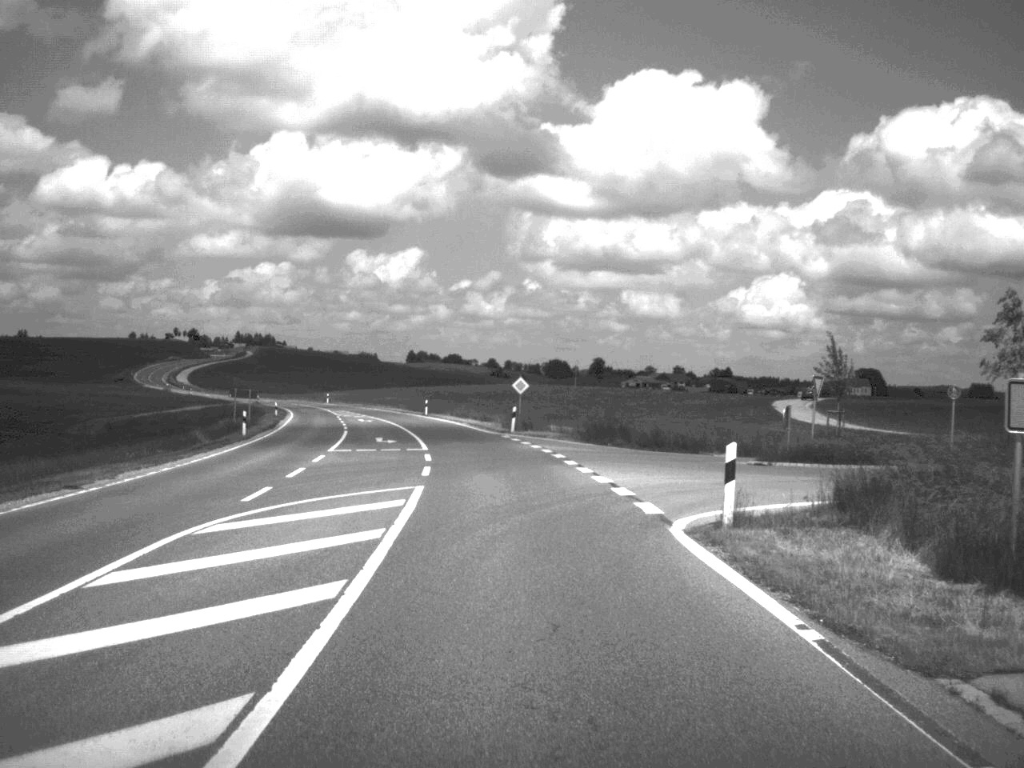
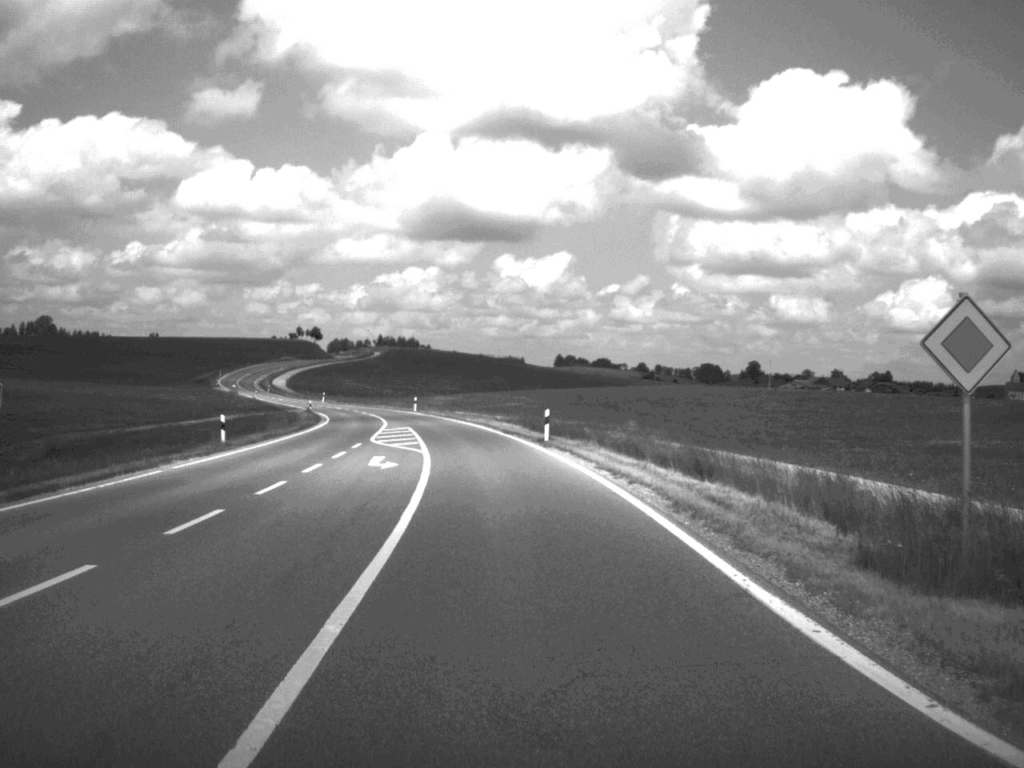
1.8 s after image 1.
(-2.7, +45.6) m; -7°
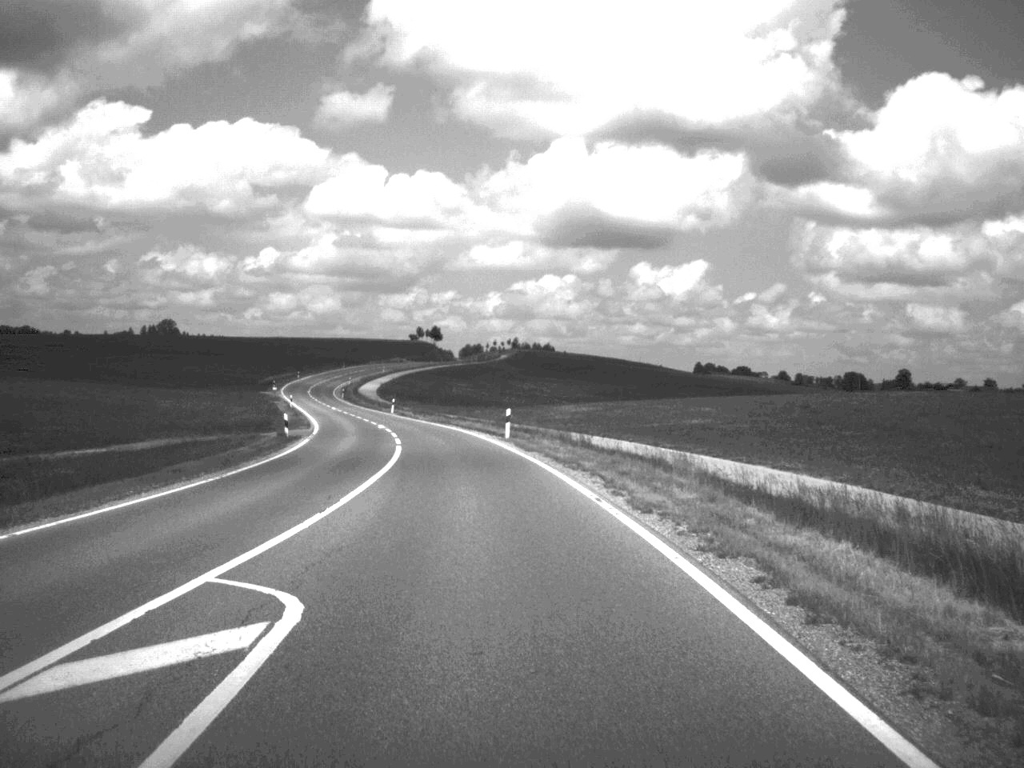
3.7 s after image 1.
(-2.6, +48.3) m; -6°
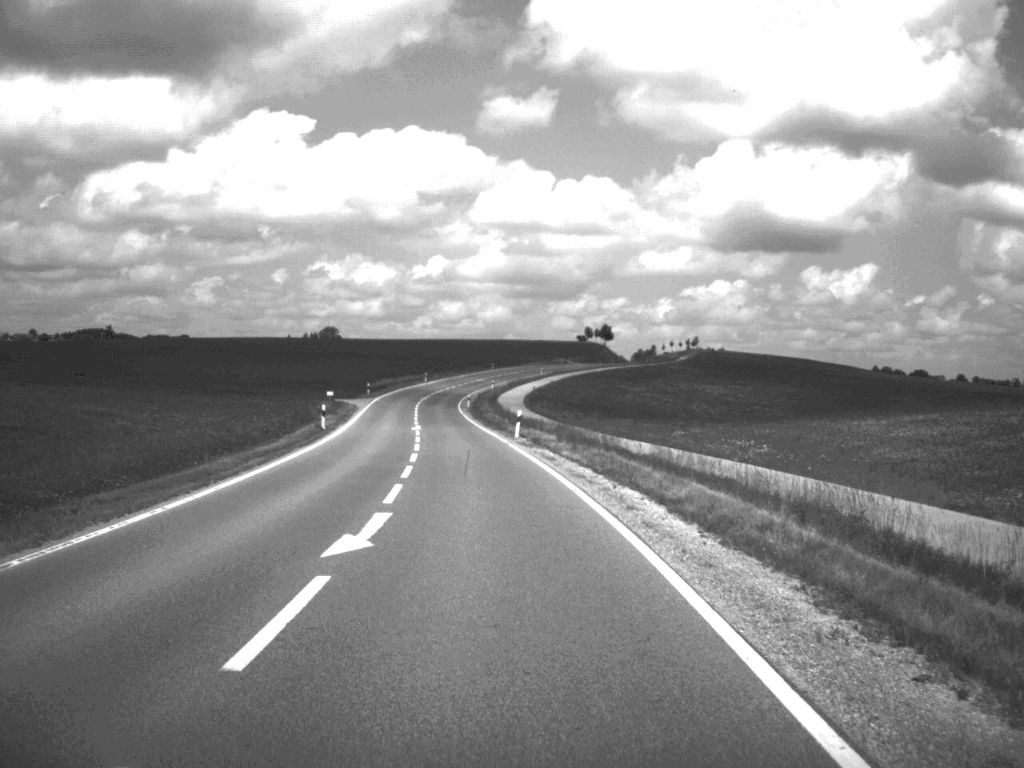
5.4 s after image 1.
(-2.9, +45.5) m; -8°
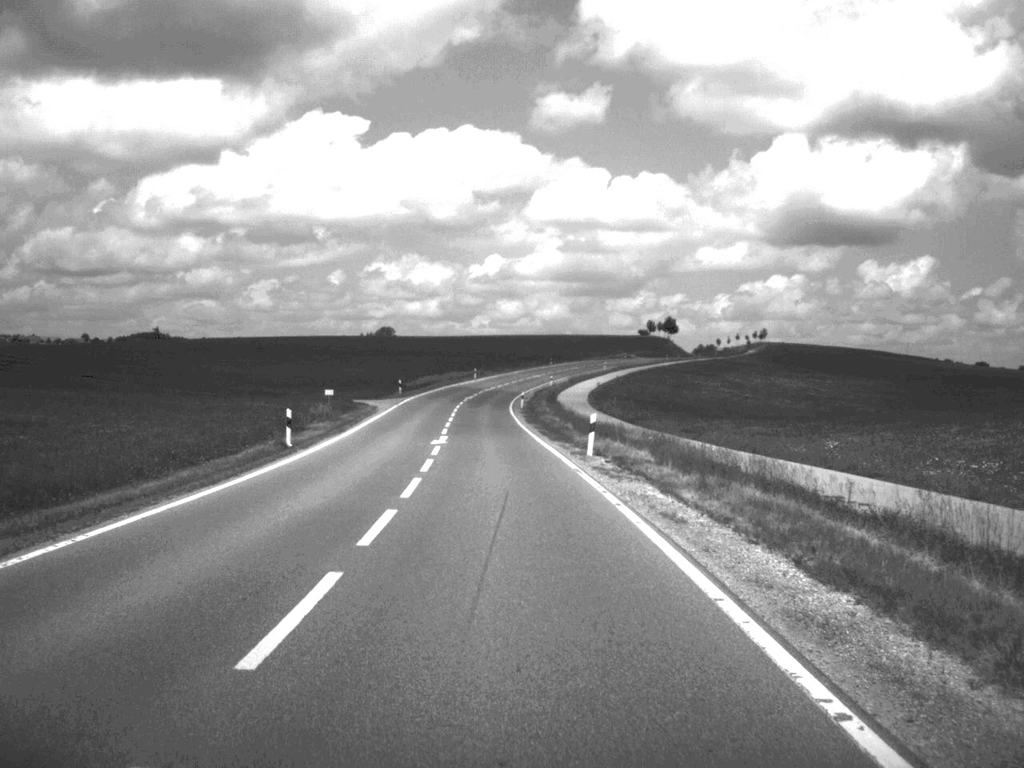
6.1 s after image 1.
(-0.5, +17.9) m; -3°
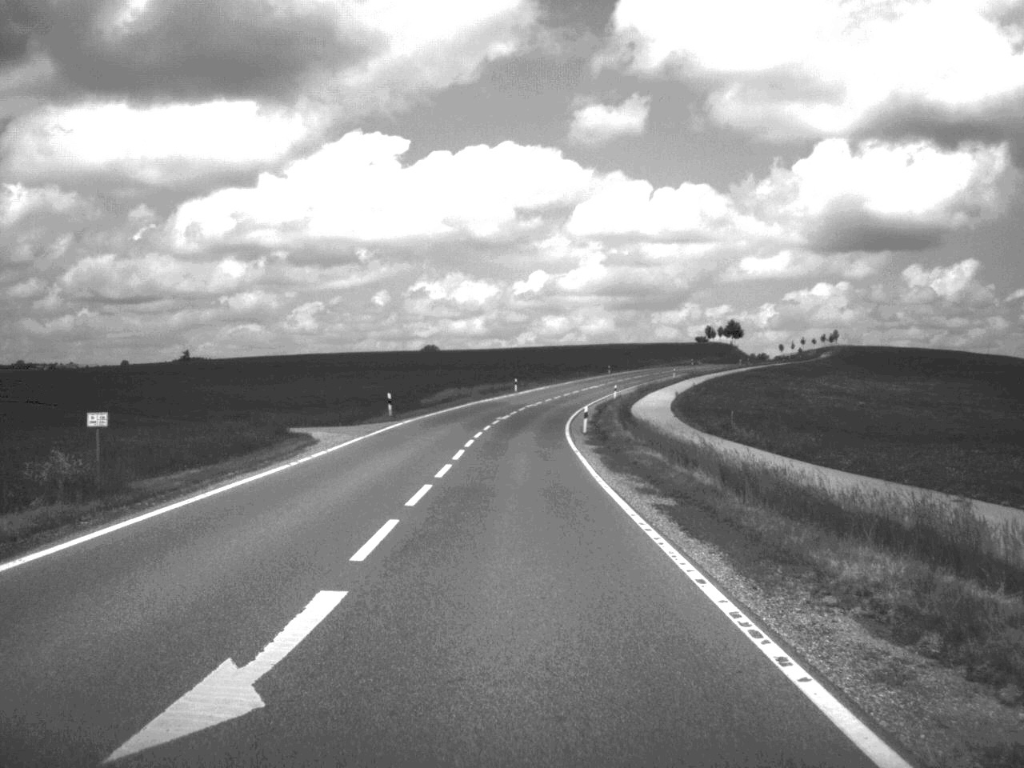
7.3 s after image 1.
(-0.7, +30.8) m; -2°
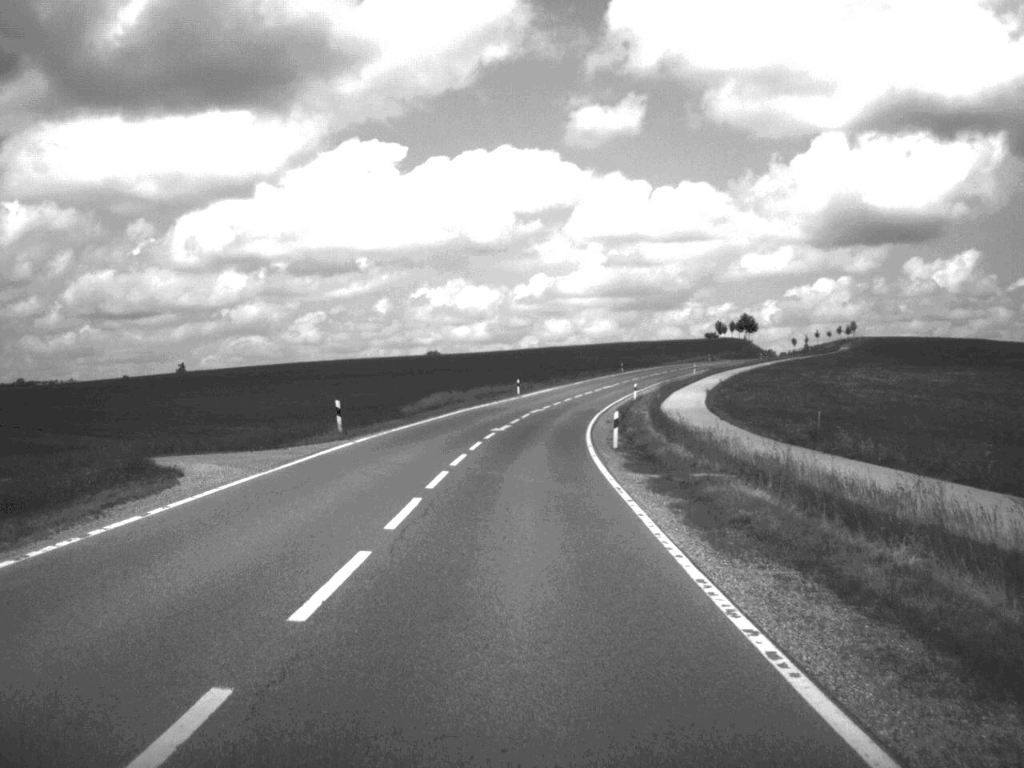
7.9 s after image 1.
(0.0, +15.1) m; 0°
